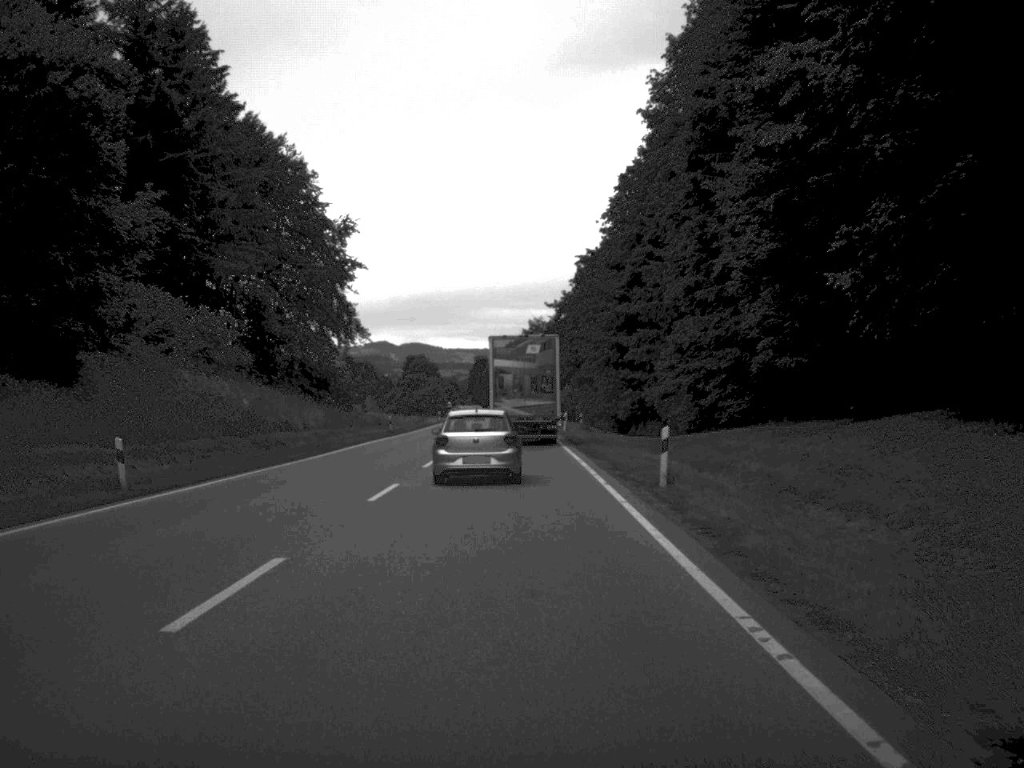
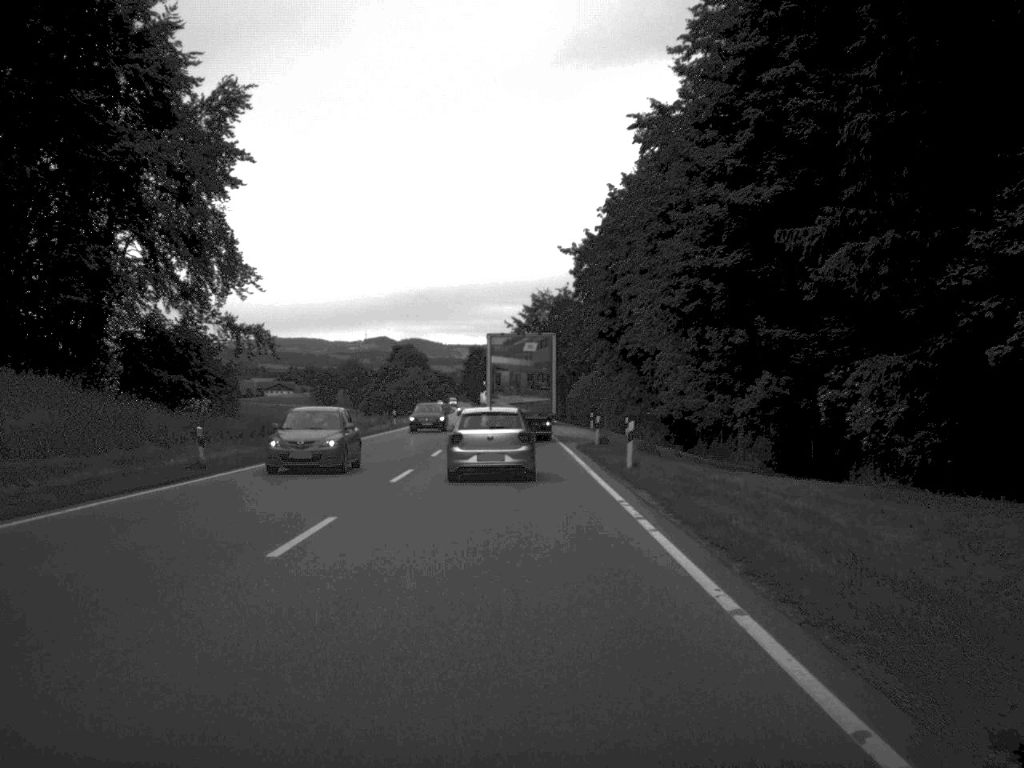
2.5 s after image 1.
(-0.2, +43.1) m; 0°
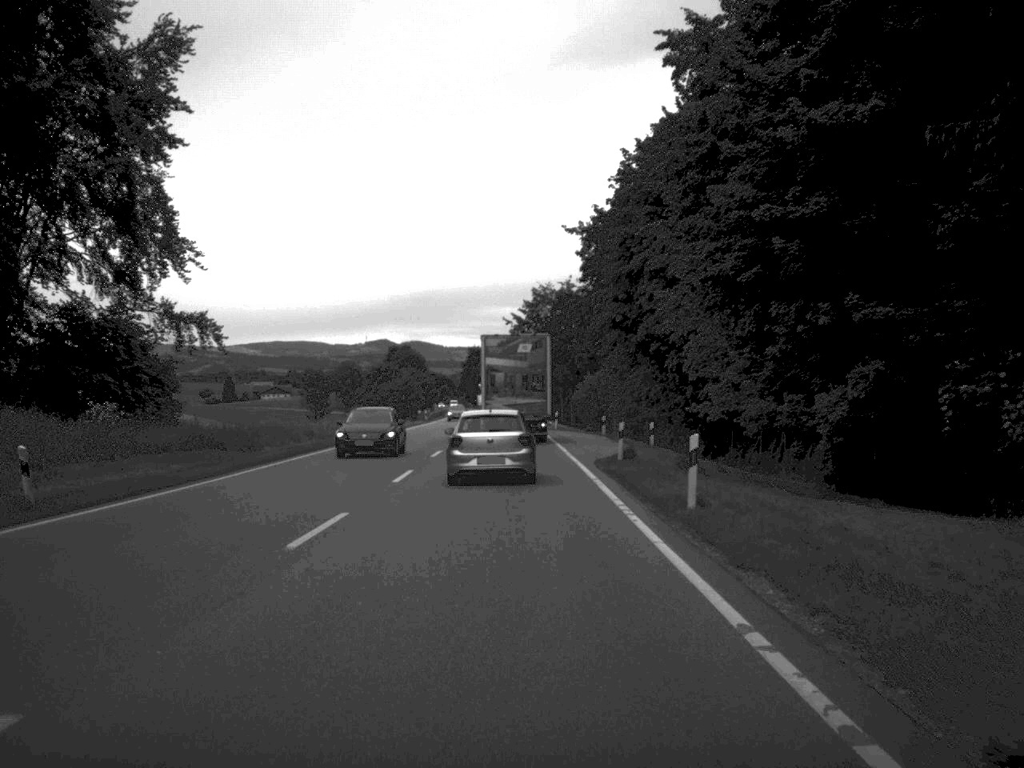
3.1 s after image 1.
(0.0, +10.8) m; 0°
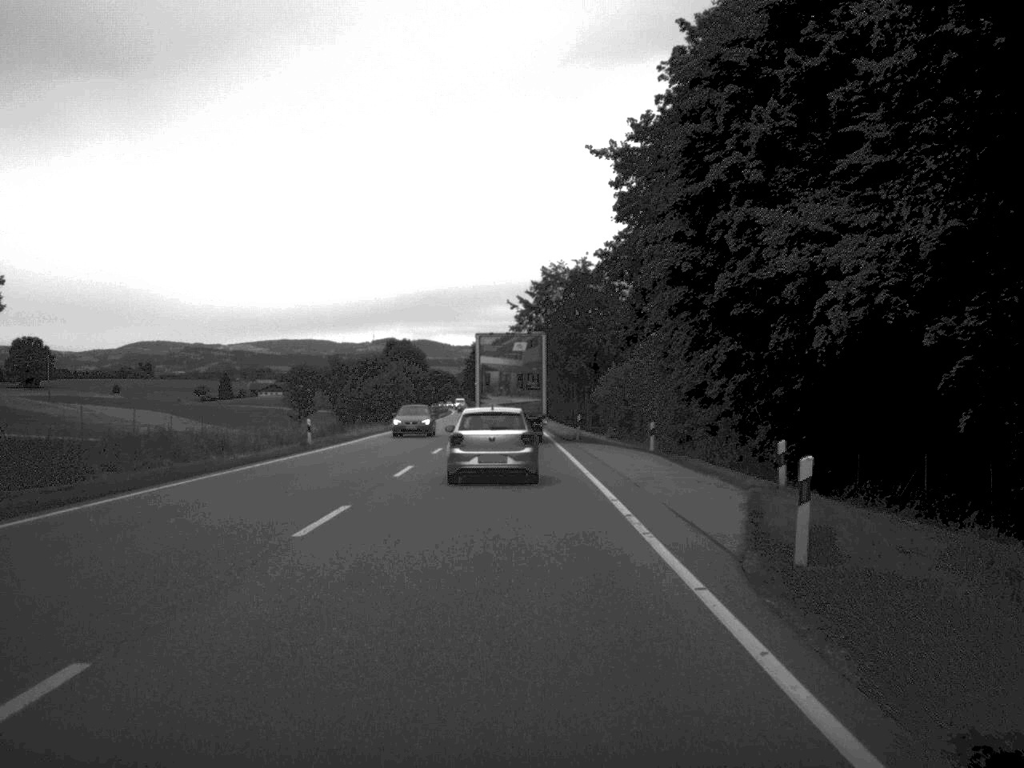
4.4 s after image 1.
(0.0, +22.5) m; 0°
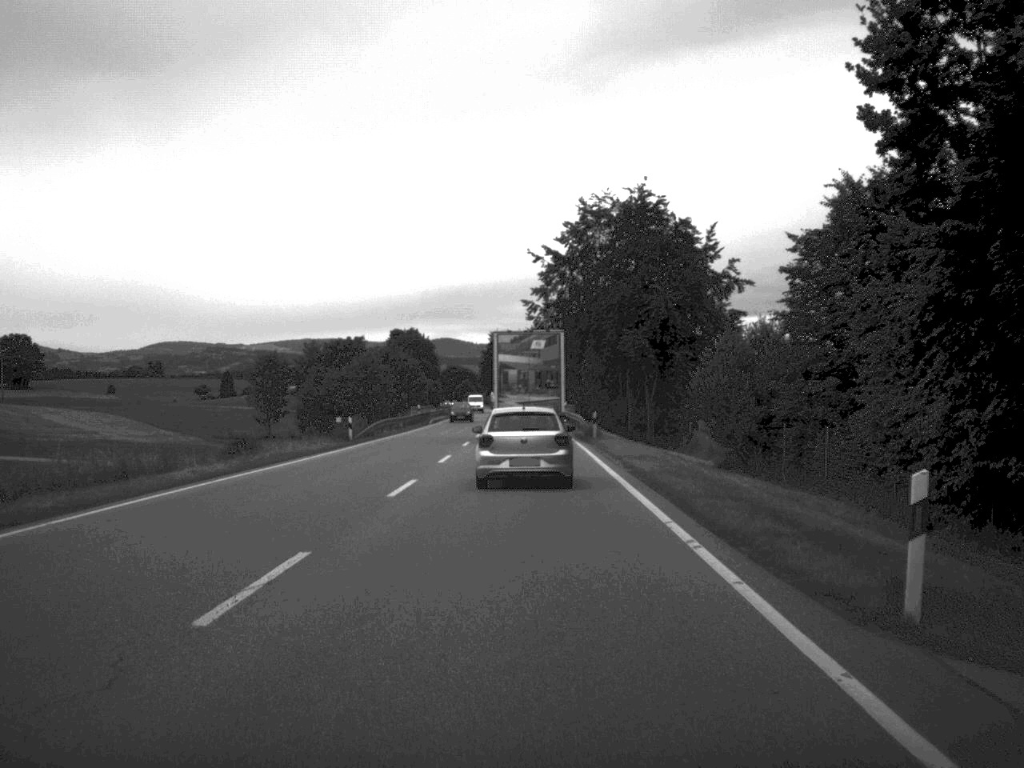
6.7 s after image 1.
(-0.5, +41.3) m; -1°
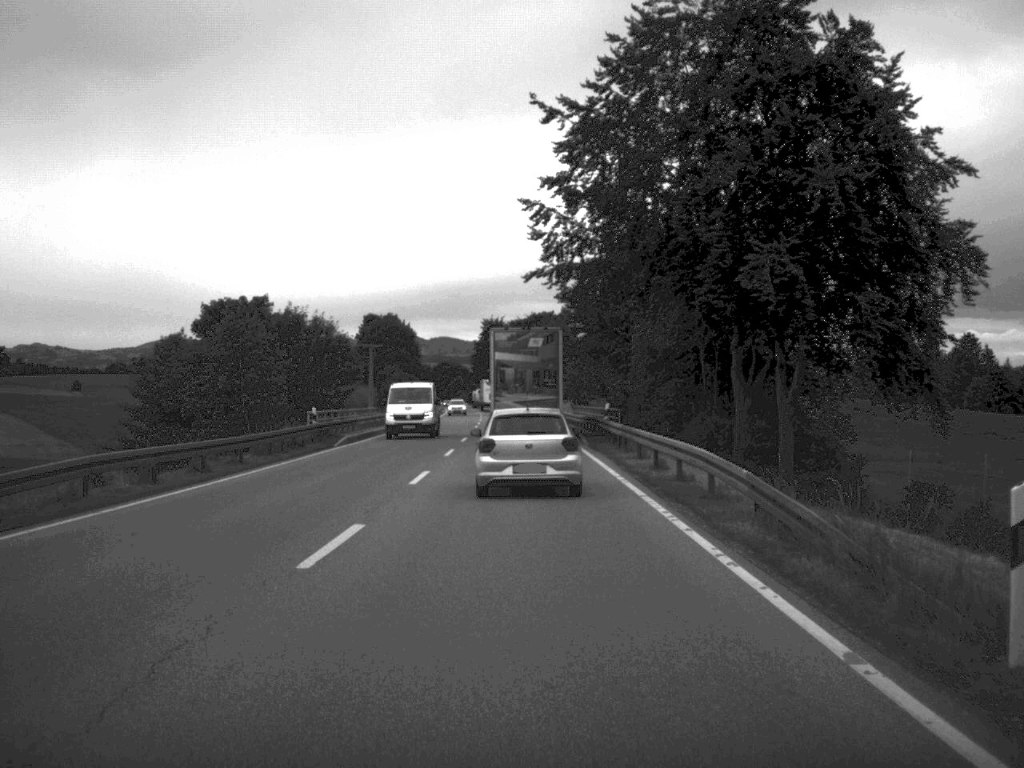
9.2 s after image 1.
(-0.1, +43.7) m; 0°
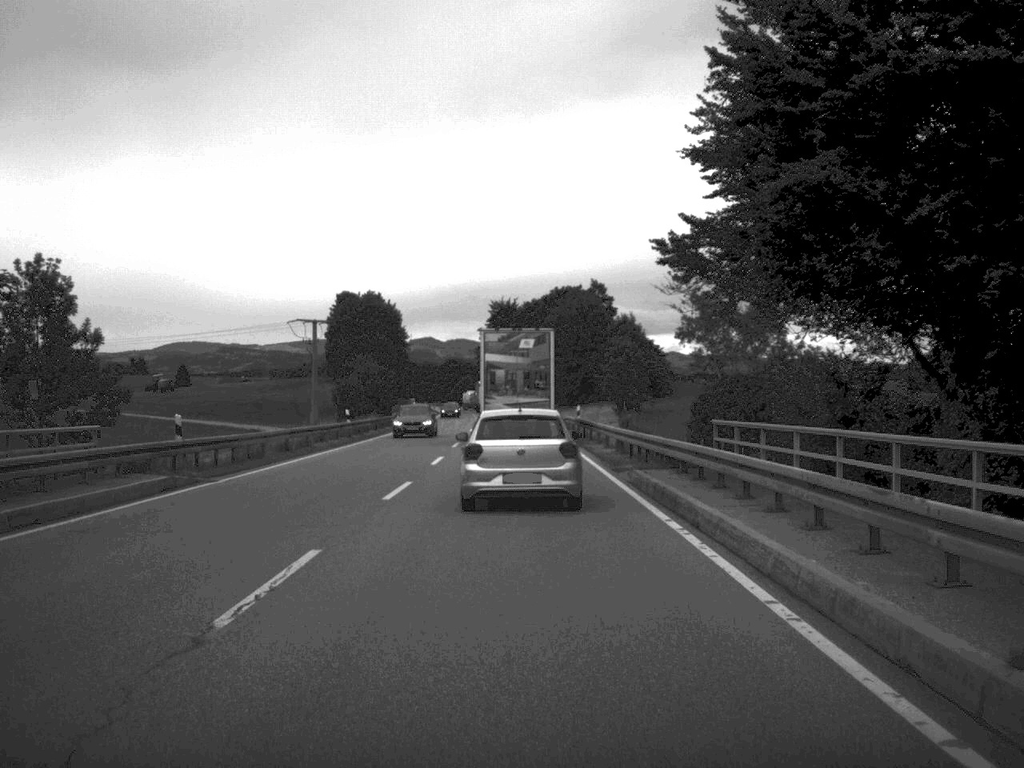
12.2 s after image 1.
(-0.4, +50.8) m; -1°
